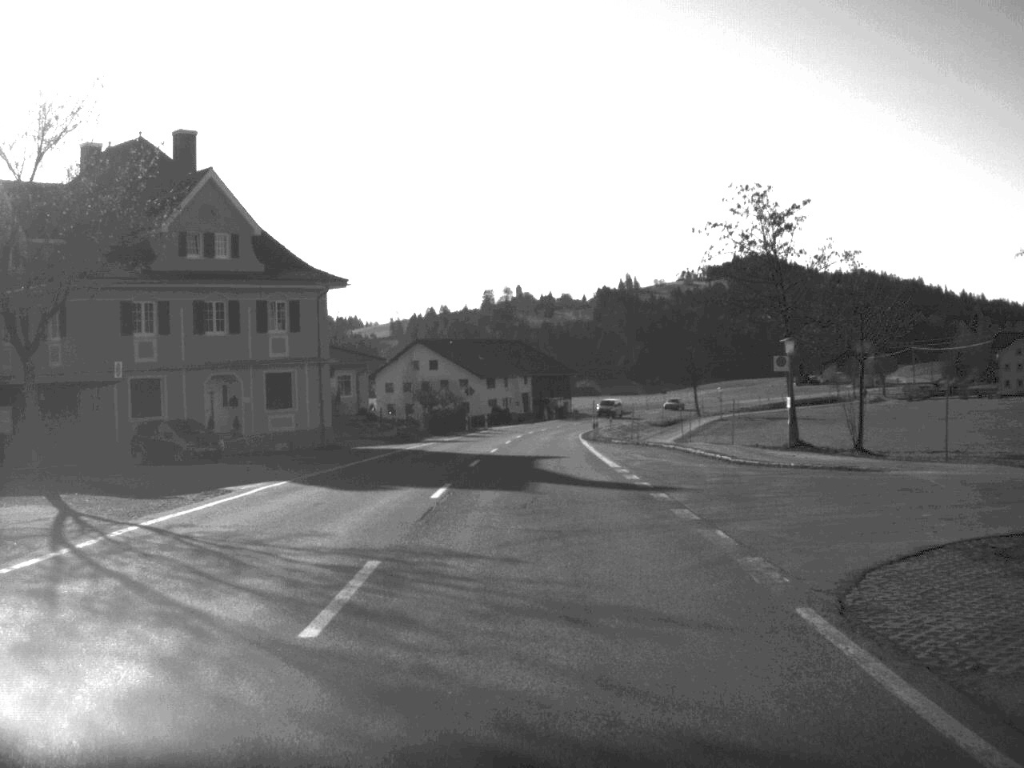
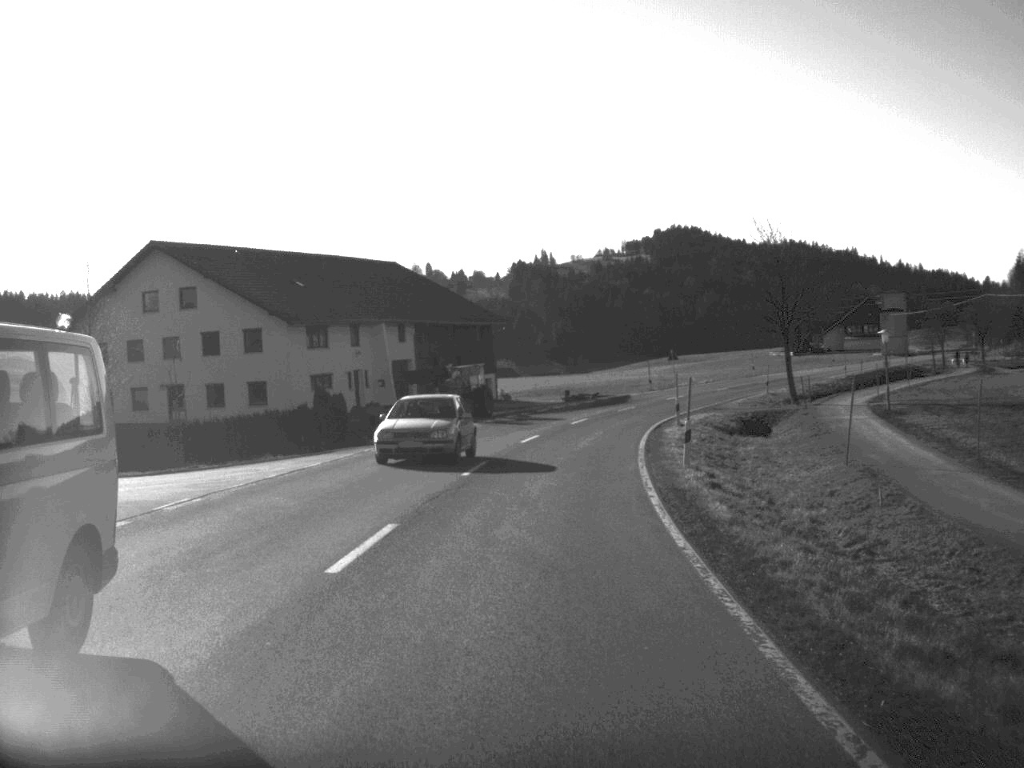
(+2.0, +81.3) m; +4°
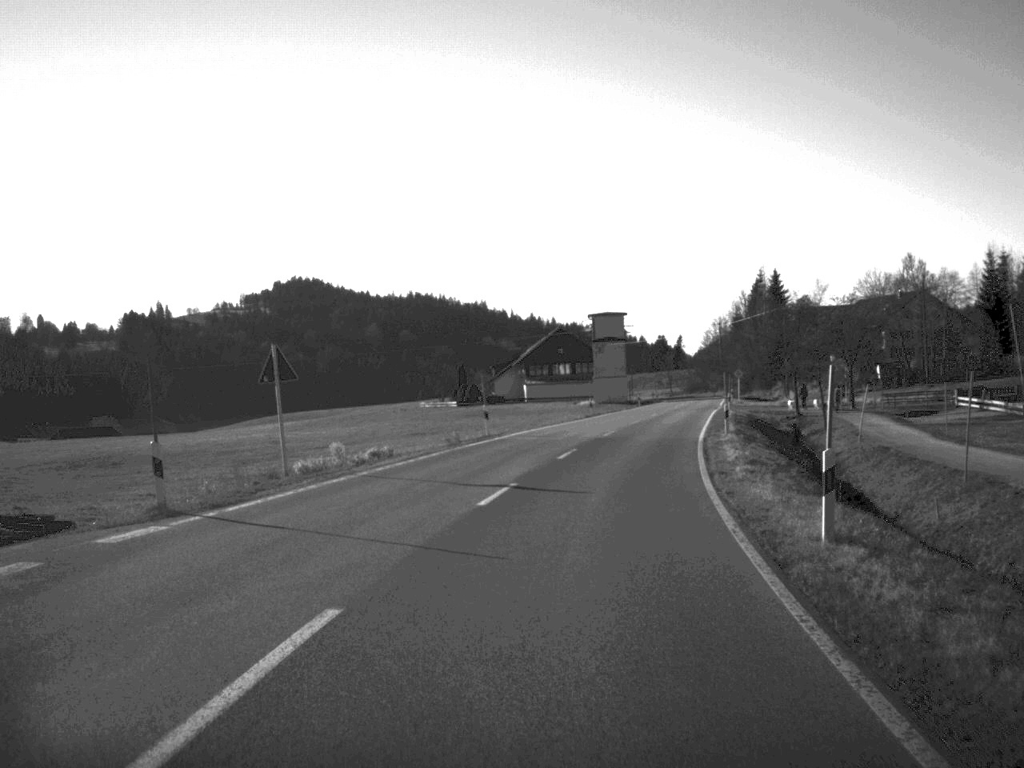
(+7.8, +64.0) m; +17°
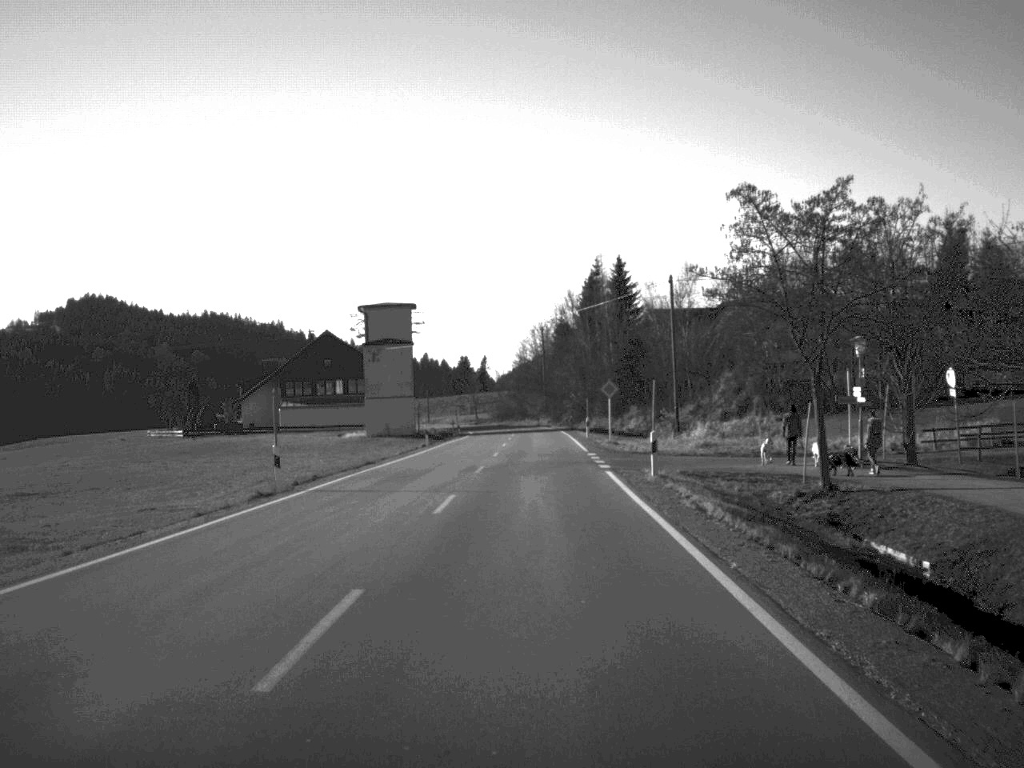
(+4.5, +45.8) m; +8°
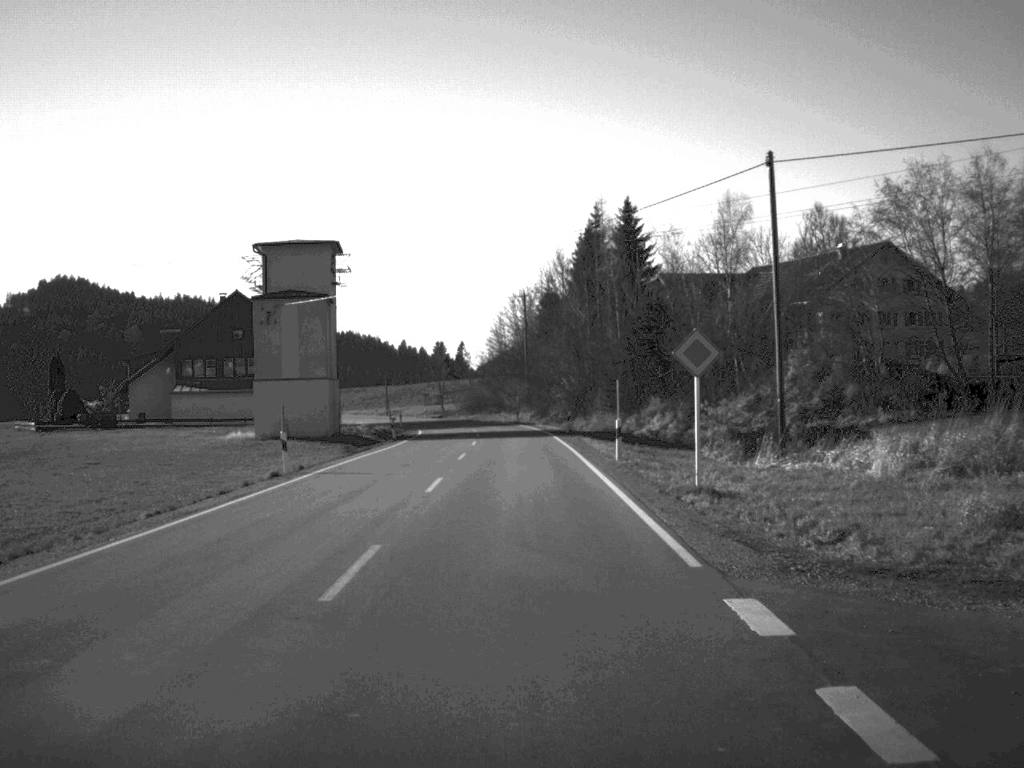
(+0.3, +32.8) m; +1°
